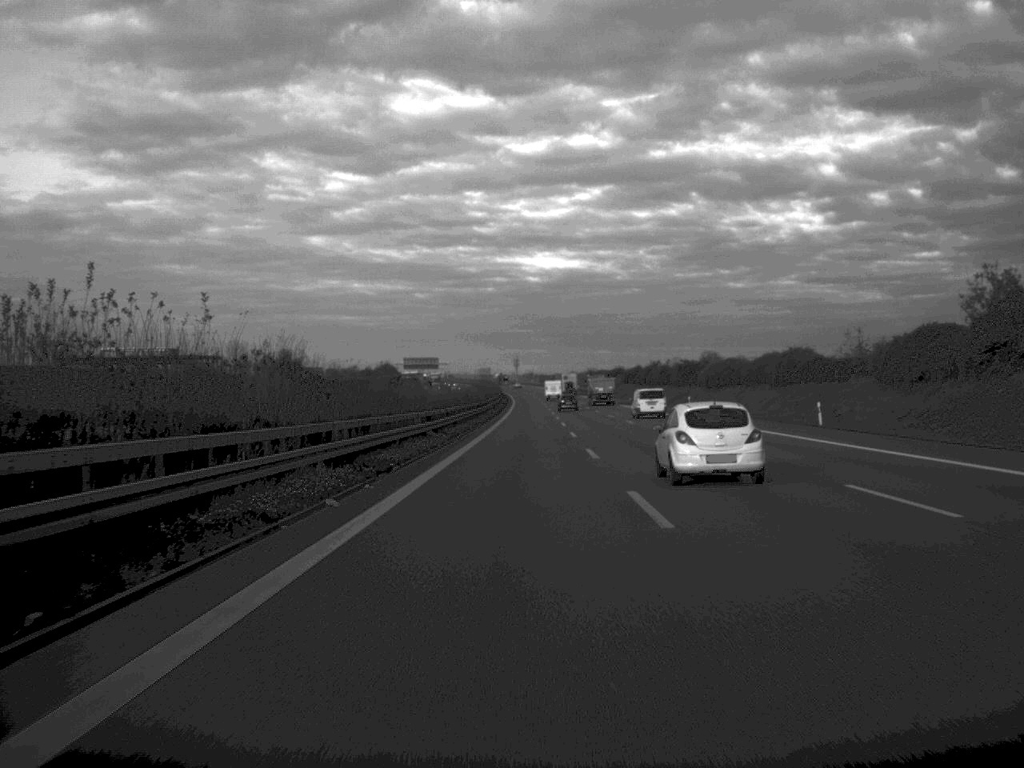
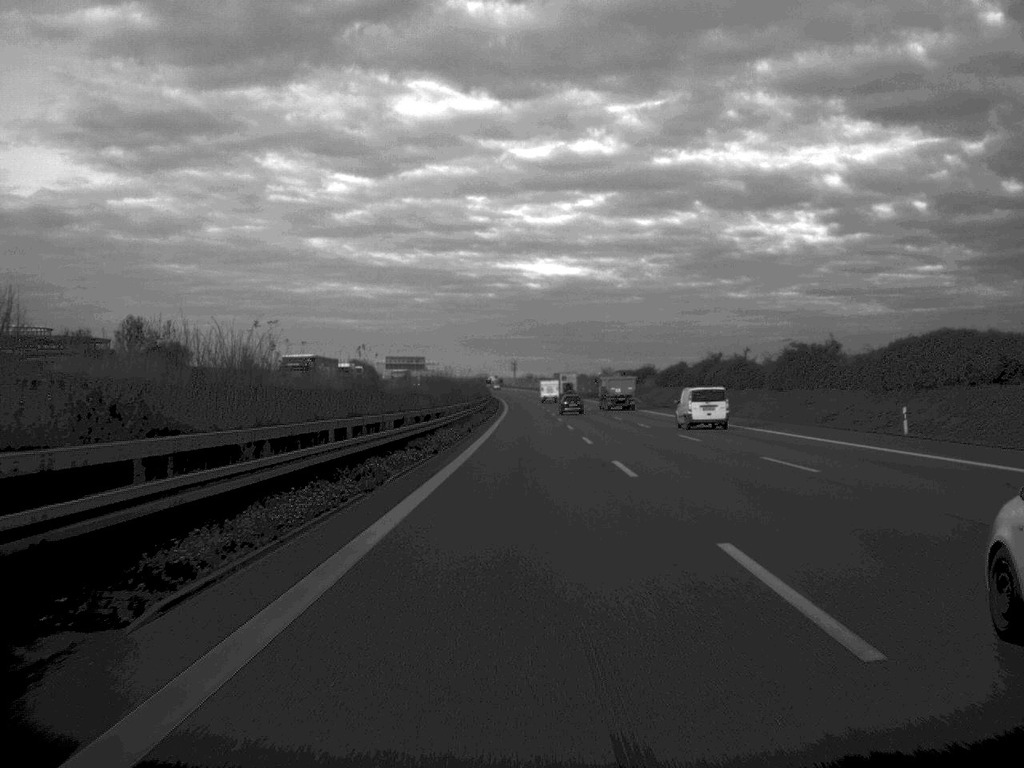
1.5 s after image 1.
(0.0, +61.4) m; 0°
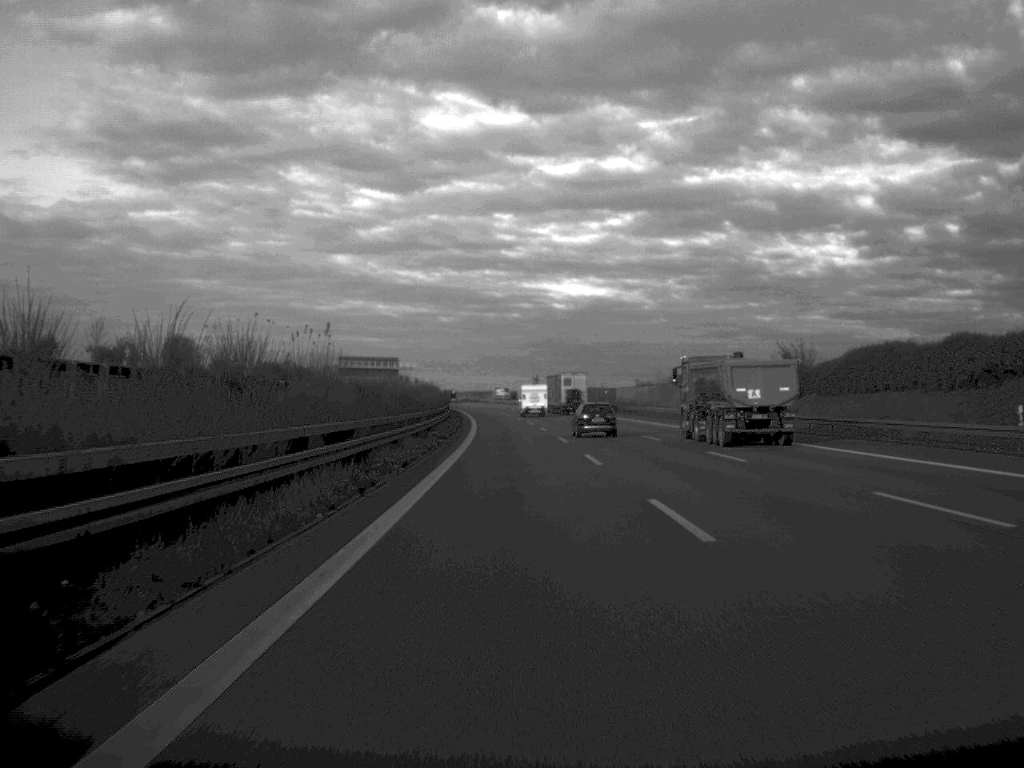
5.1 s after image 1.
(-0.7, +154.6) m; -1°
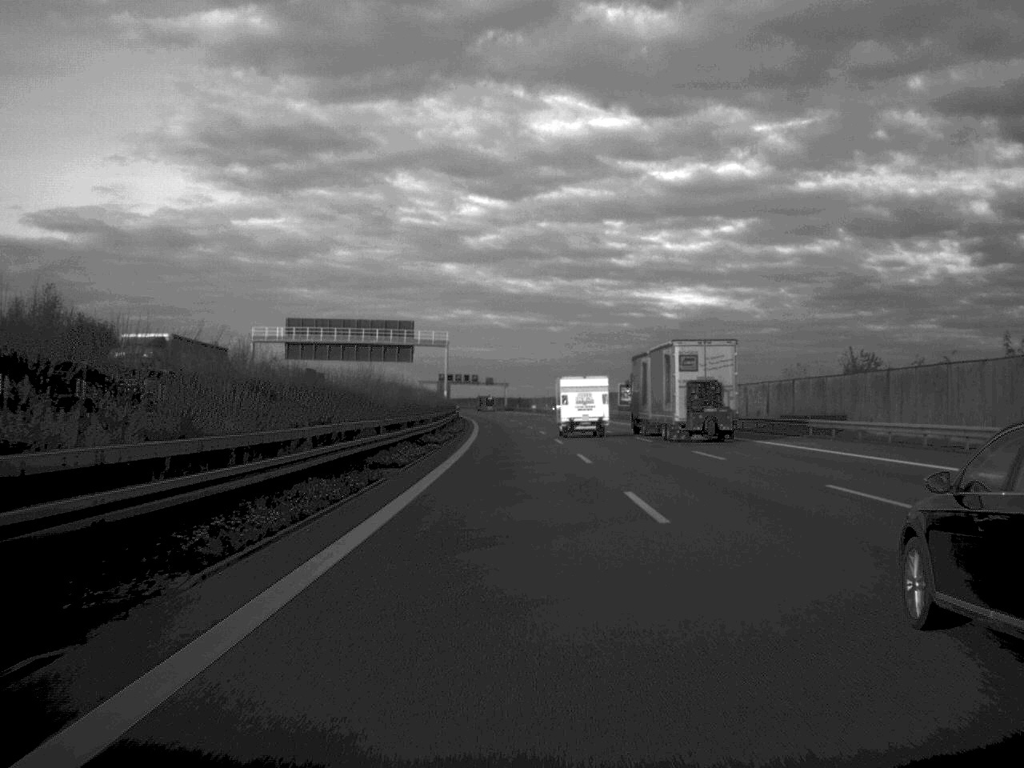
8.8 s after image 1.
(-5.9, +158.7) m; -5°
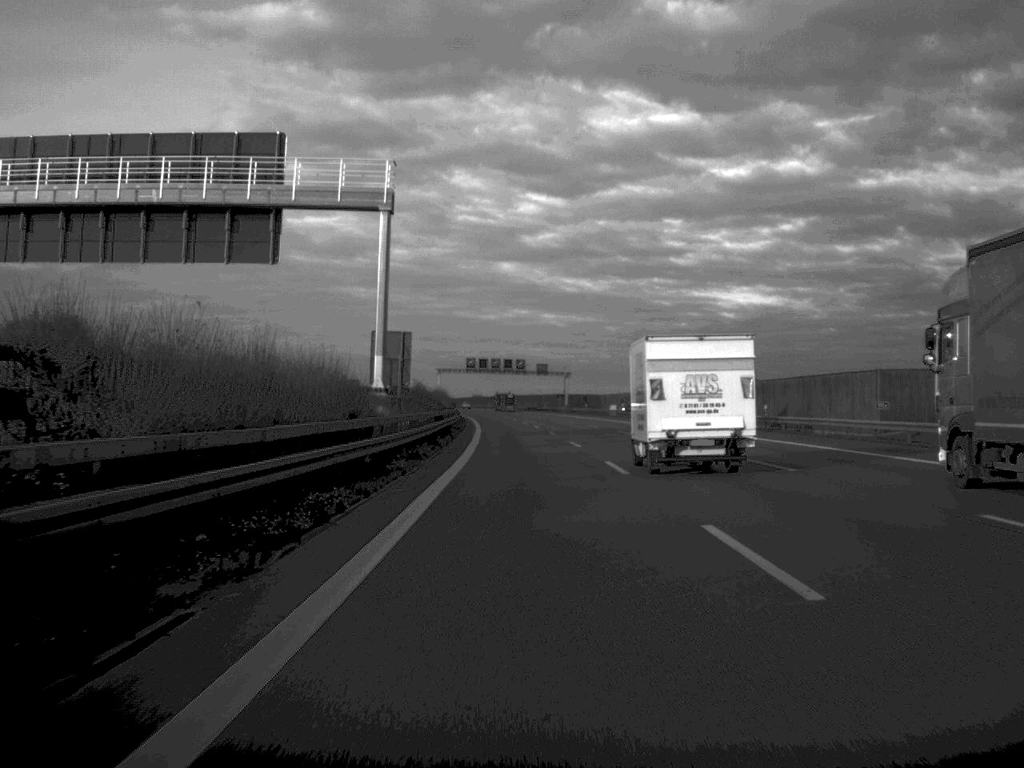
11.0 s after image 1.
(-2.2, +96.4) m; -3°
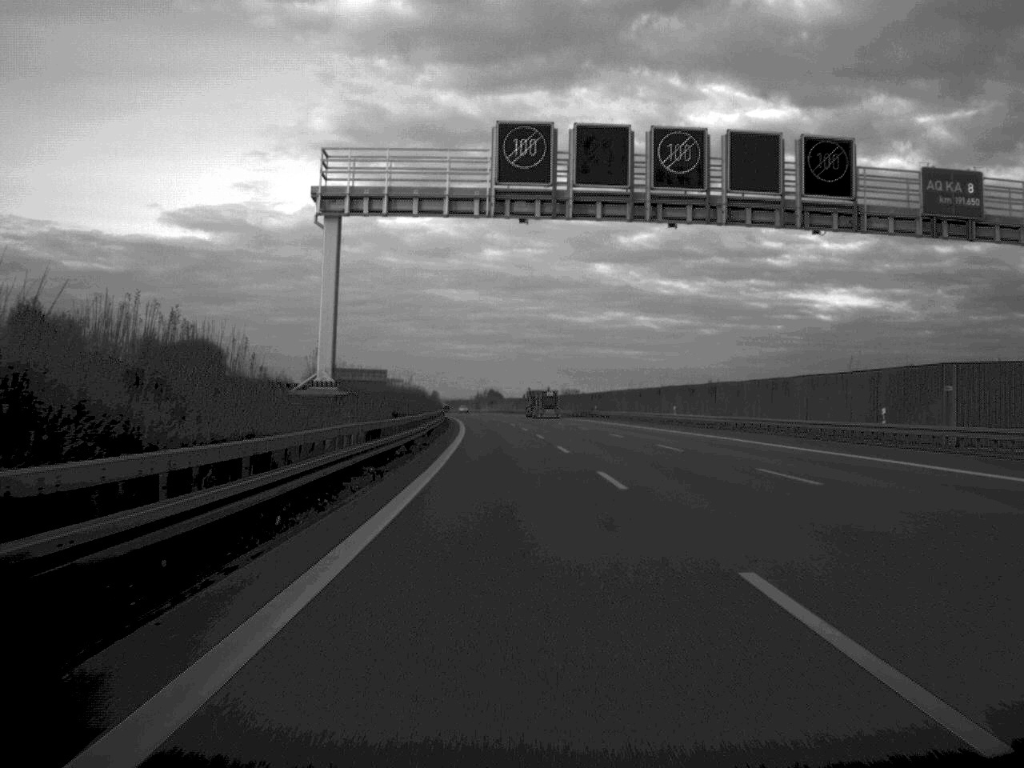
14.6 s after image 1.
(-6.4, +165.4) m; -4°
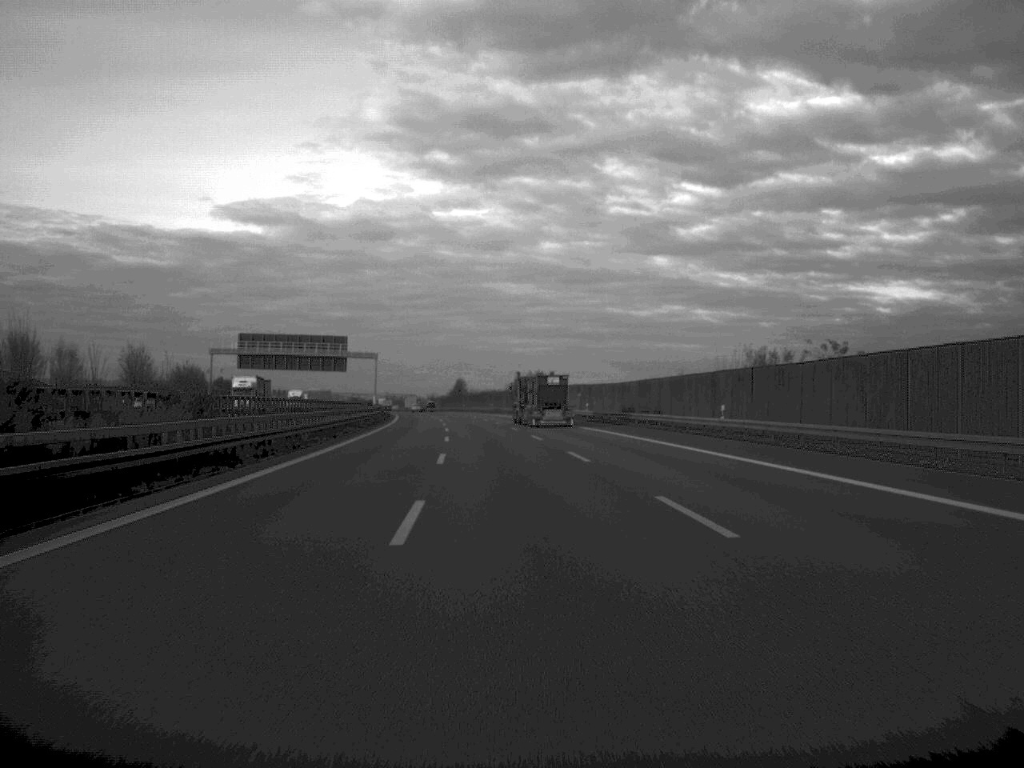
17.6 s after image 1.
(-2.5, +134.5) m; -3°
